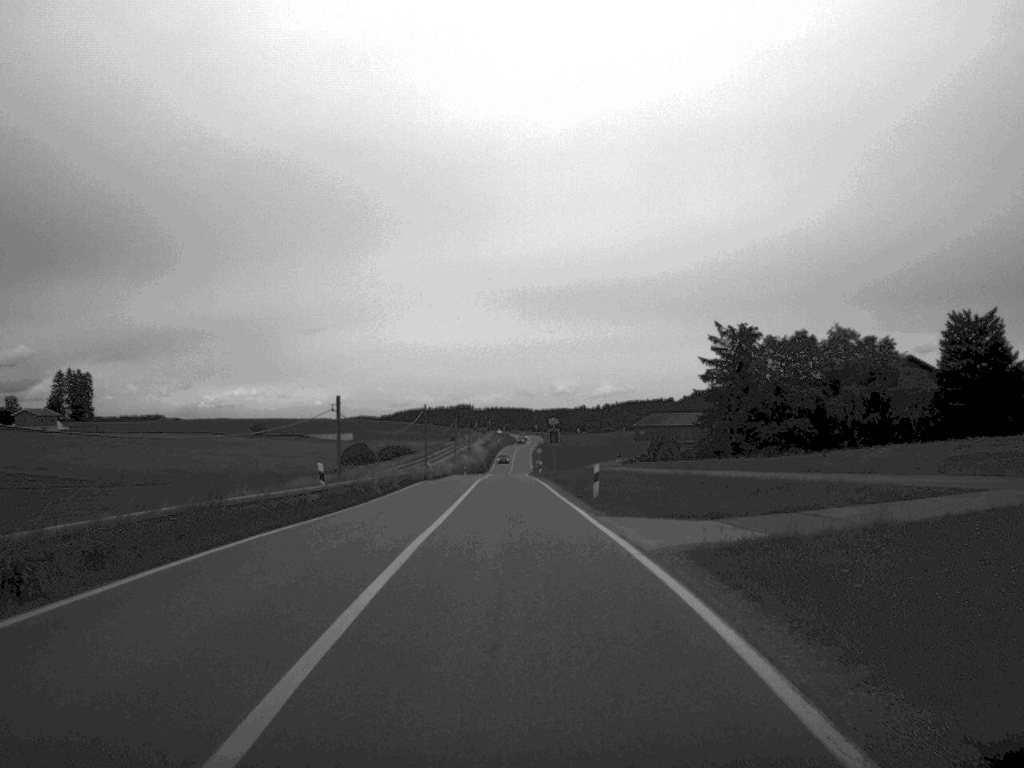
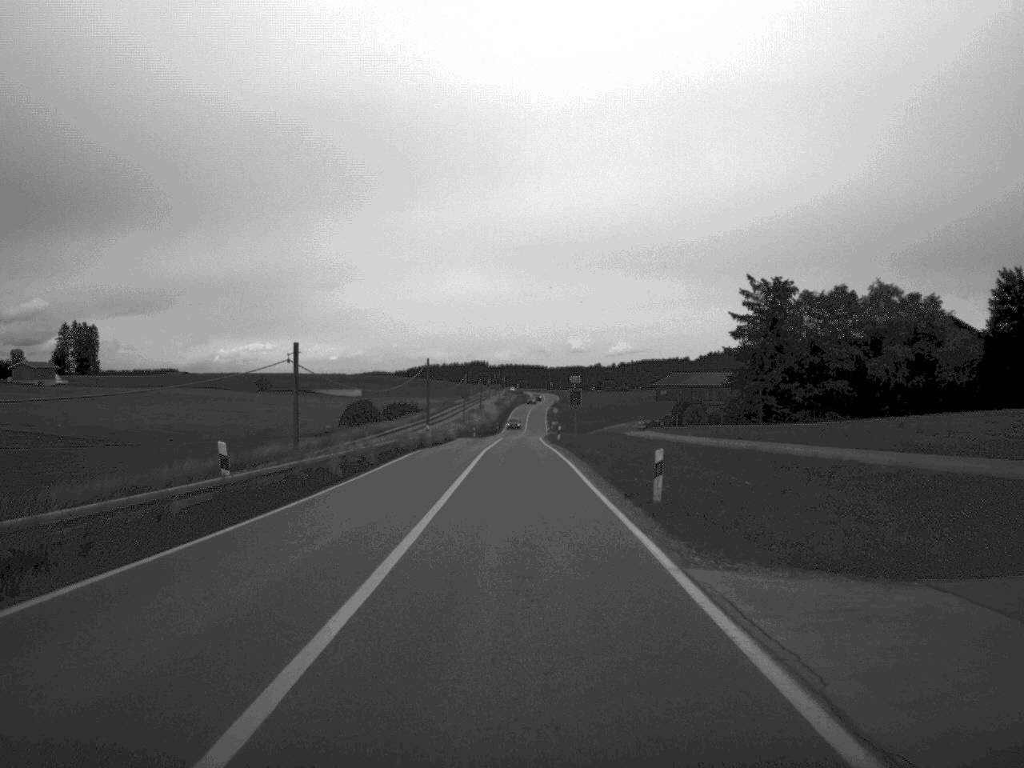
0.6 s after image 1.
(-0.1, +12.0) m; -1°
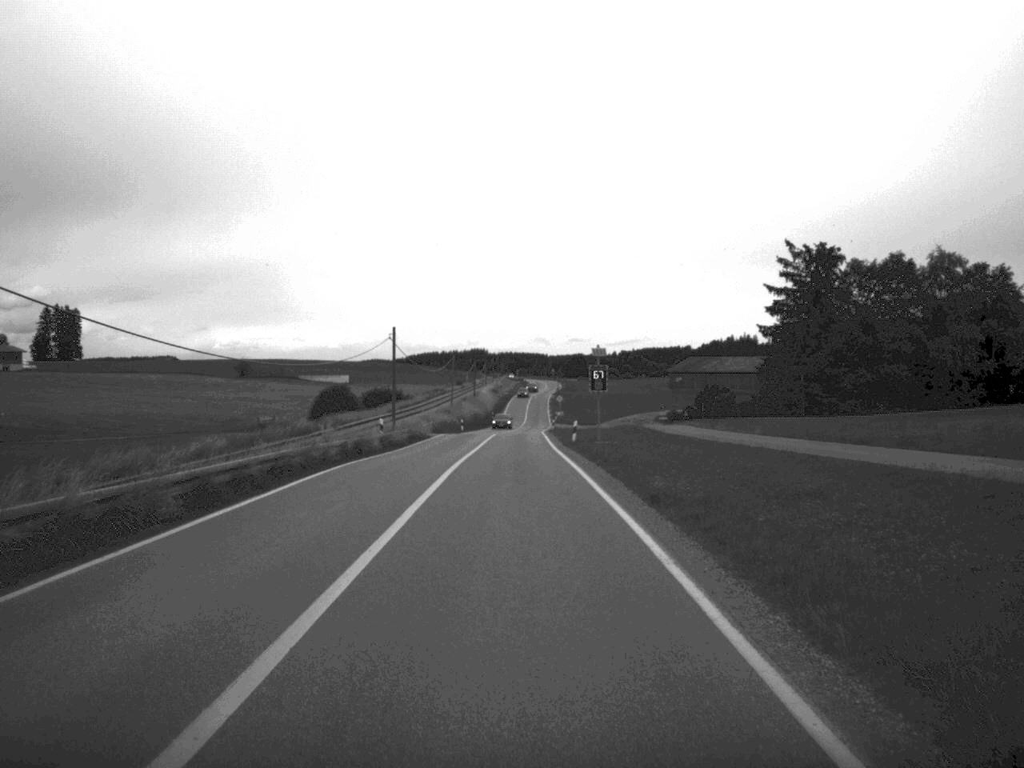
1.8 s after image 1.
(0.0, +22.2) m; 0°
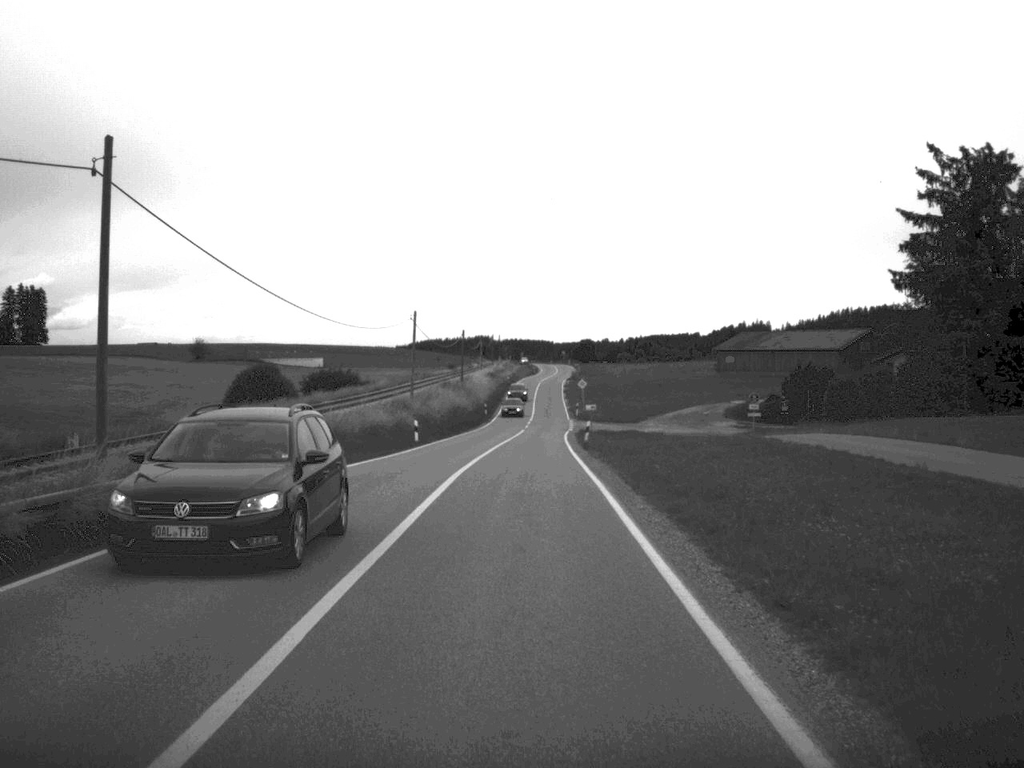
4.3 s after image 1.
(-0.2, +45.1) m; 0°
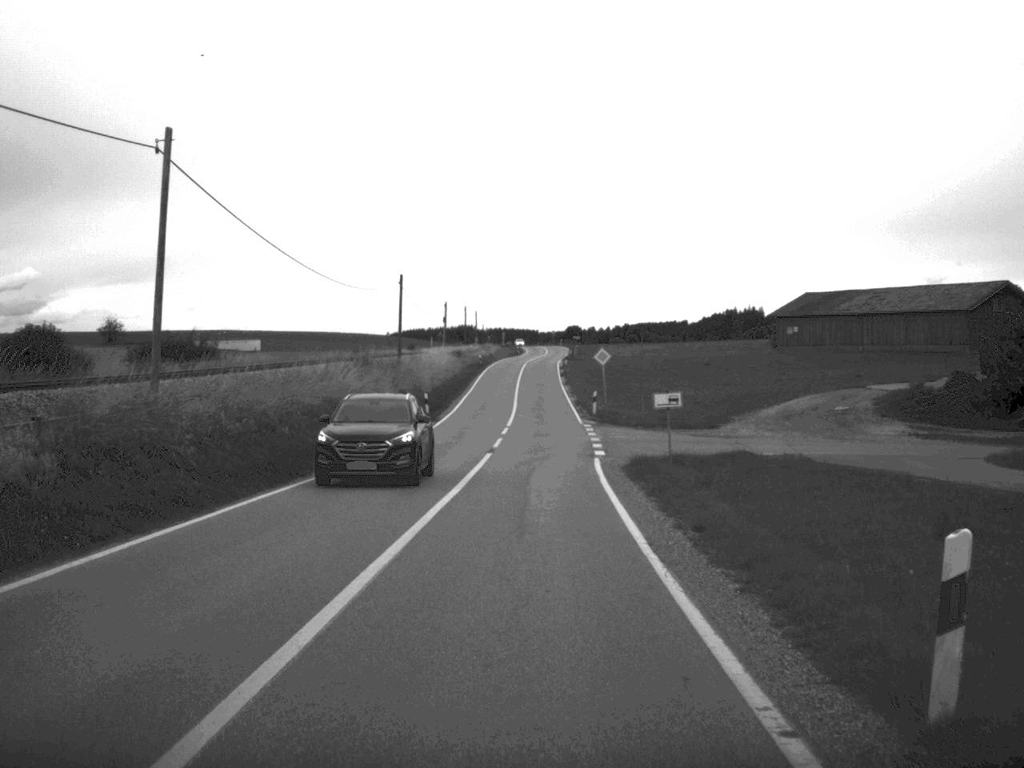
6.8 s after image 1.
(+0.3, +45.4) m; +1°
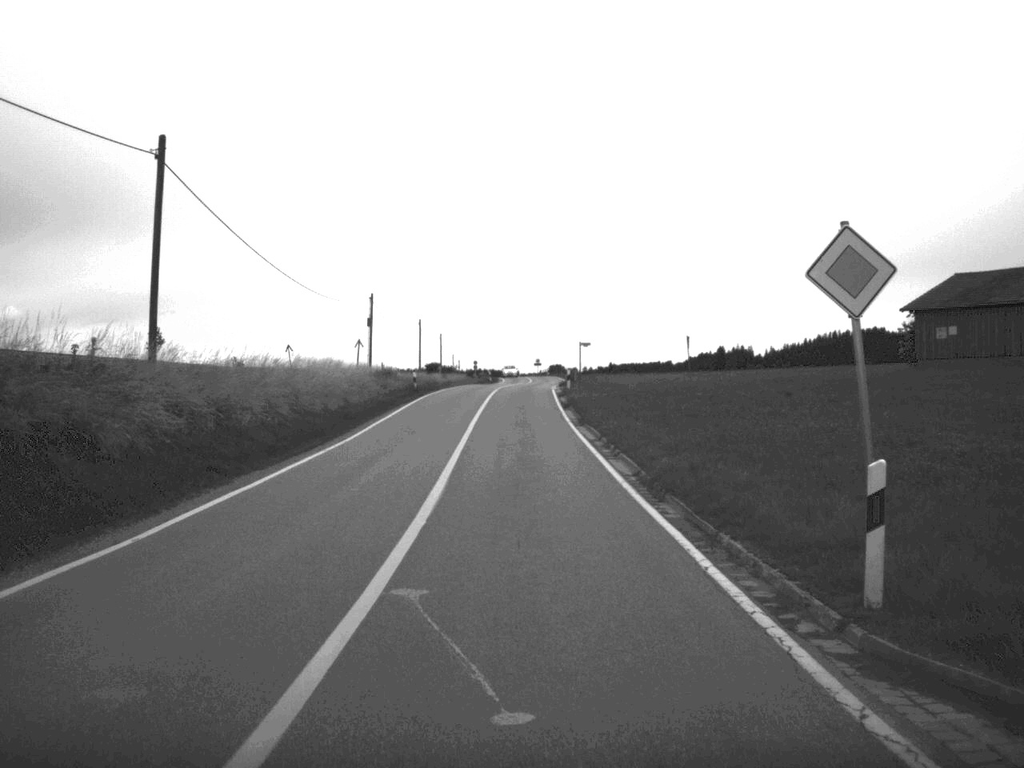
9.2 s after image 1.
(+0.4, +46.0) m; +1°
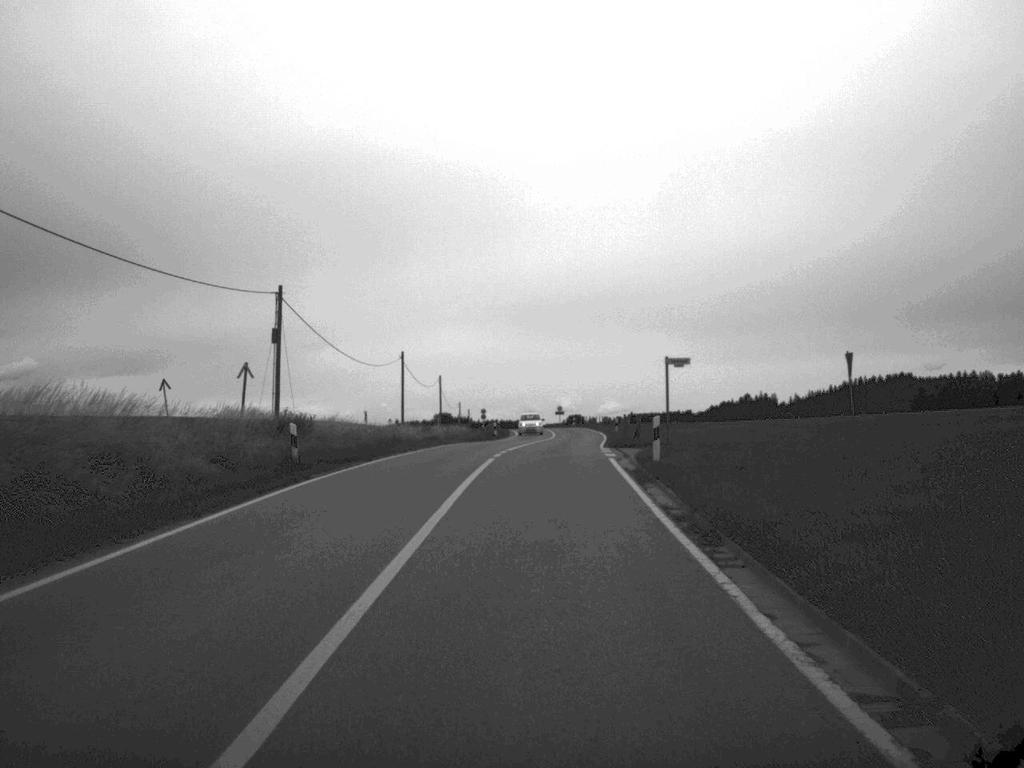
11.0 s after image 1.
(-0.3, +33.4) m; -1°
